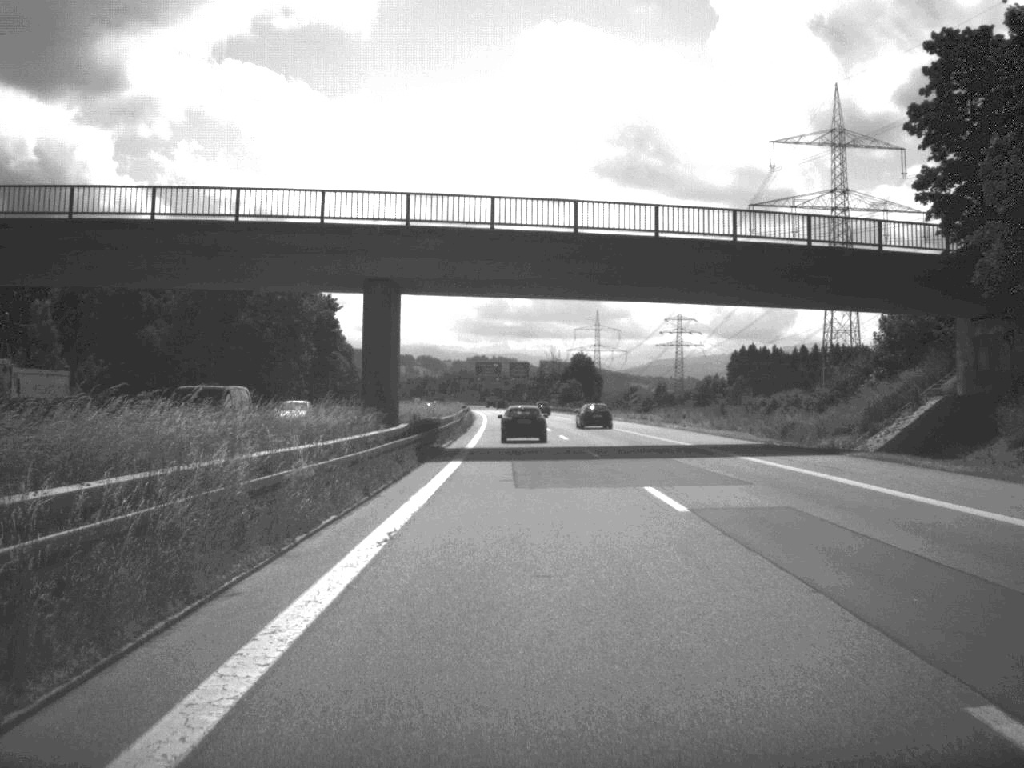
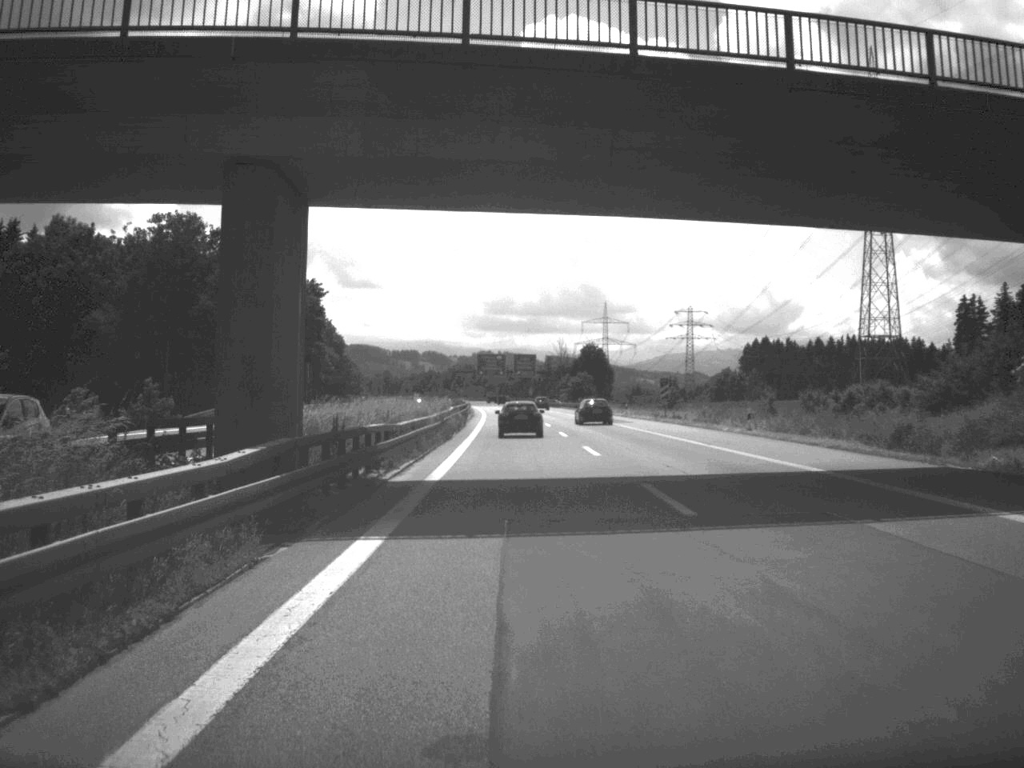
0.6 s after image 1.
(-0.1, +19.3) m; 0°
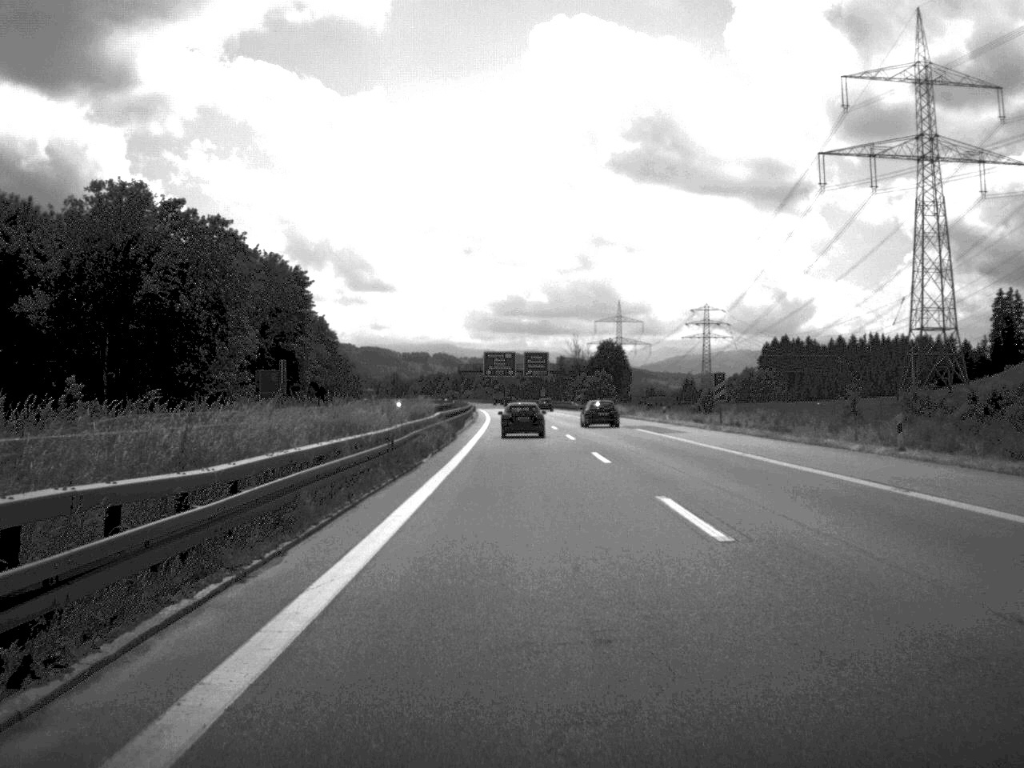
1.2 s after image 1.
(-0.1, +20.3) m; -1°
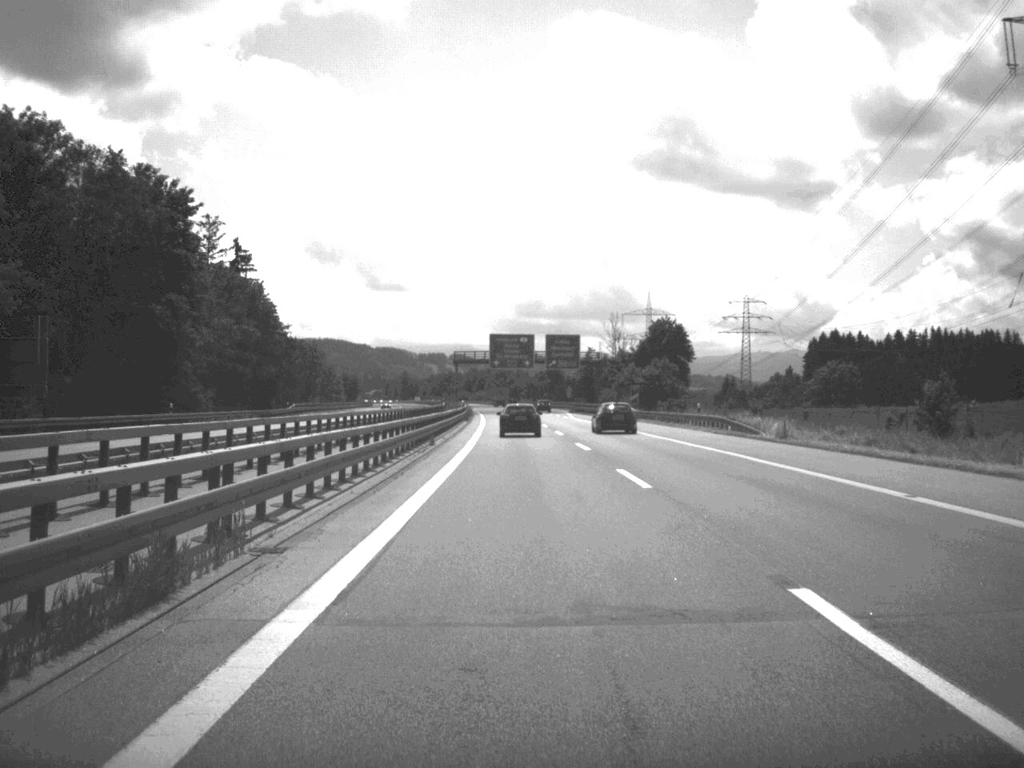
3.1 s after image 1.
(-0.6, +61.9) m; -1°
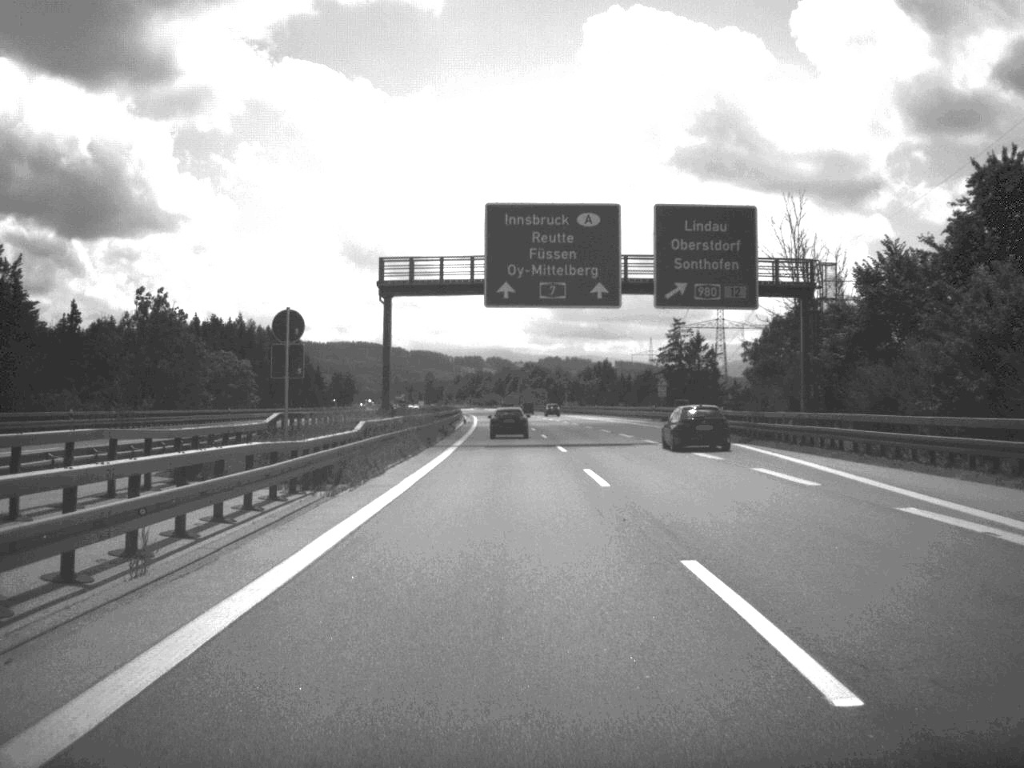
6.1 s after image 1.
(-1.5, +104.3) m; -2°
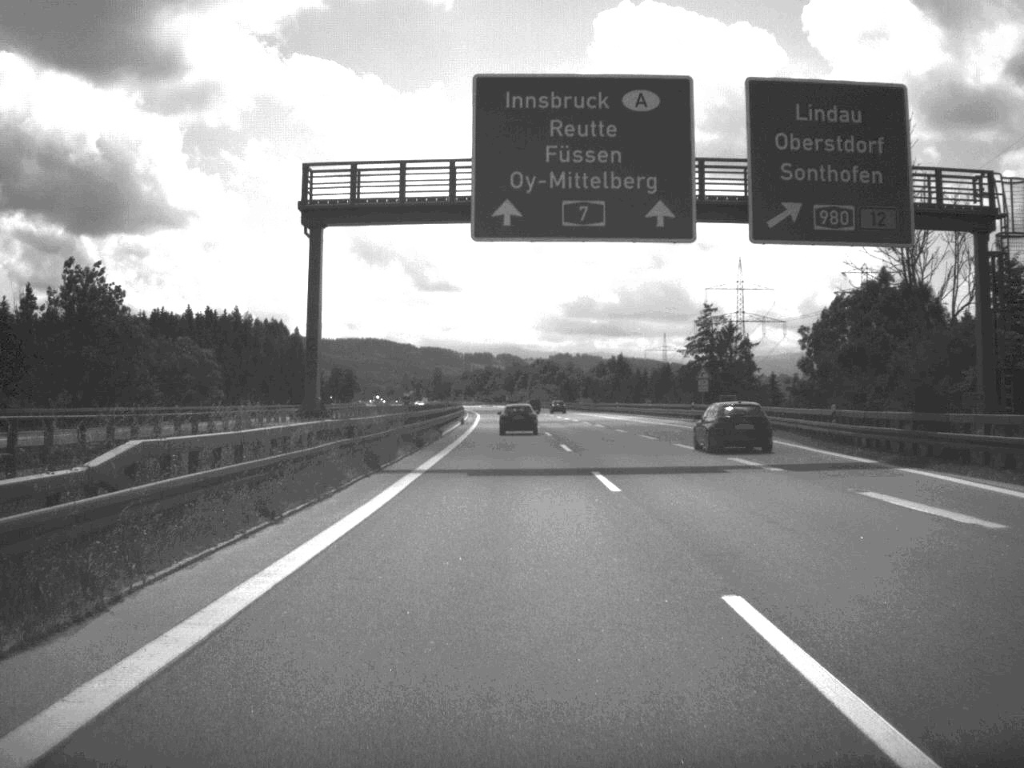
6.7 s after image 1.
(-0.1, +20.2) m; -1°
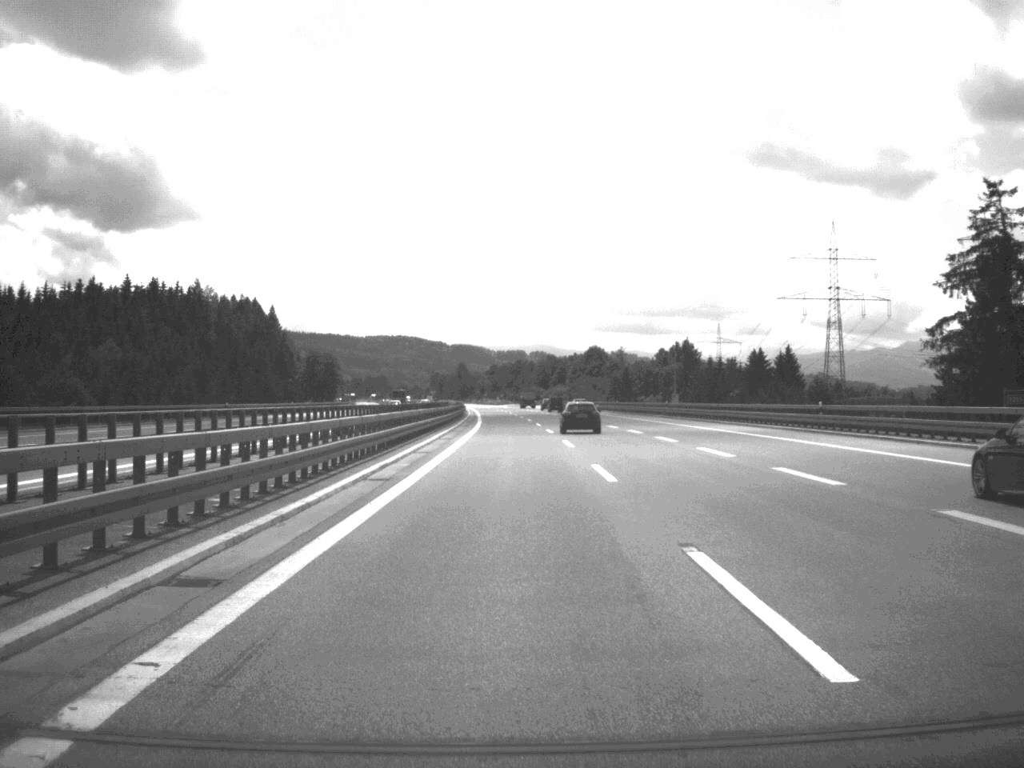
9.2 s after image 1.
(-1.4, +86.8) m; -2°
